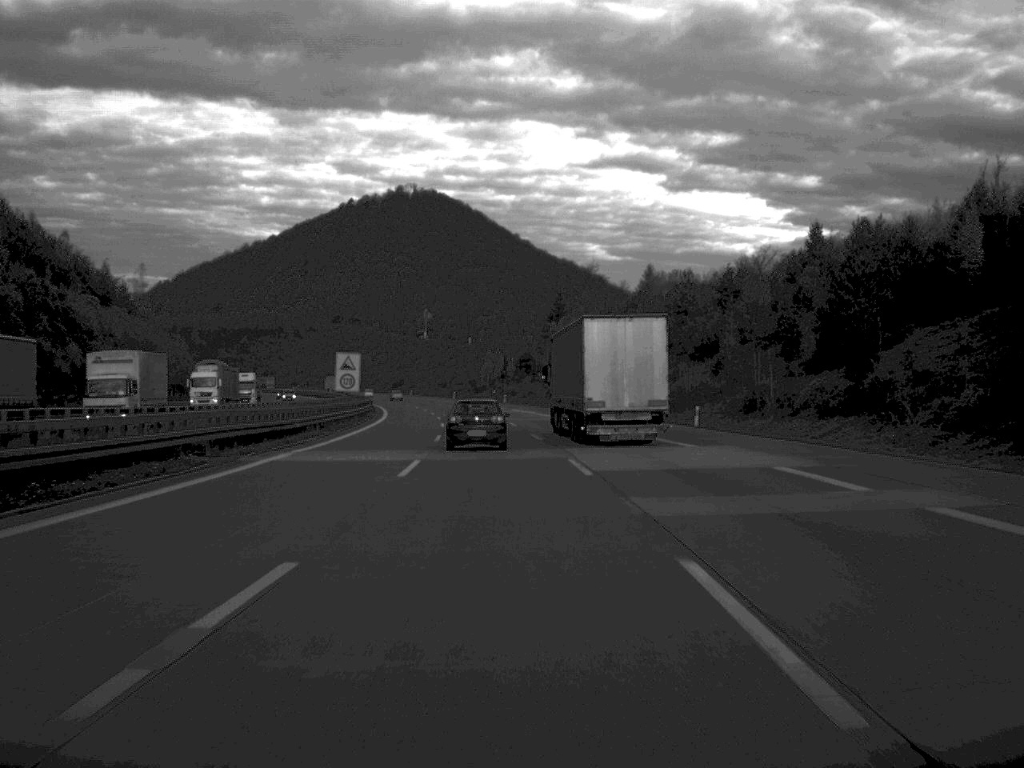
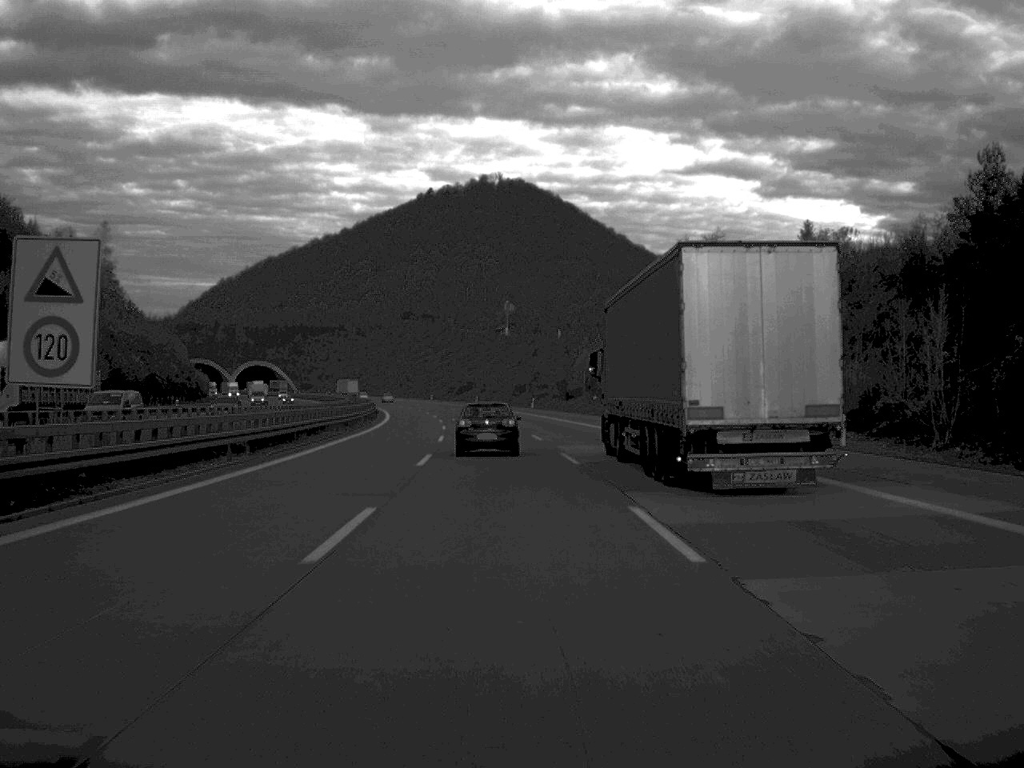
(-2.5, +71.2) m; -4°
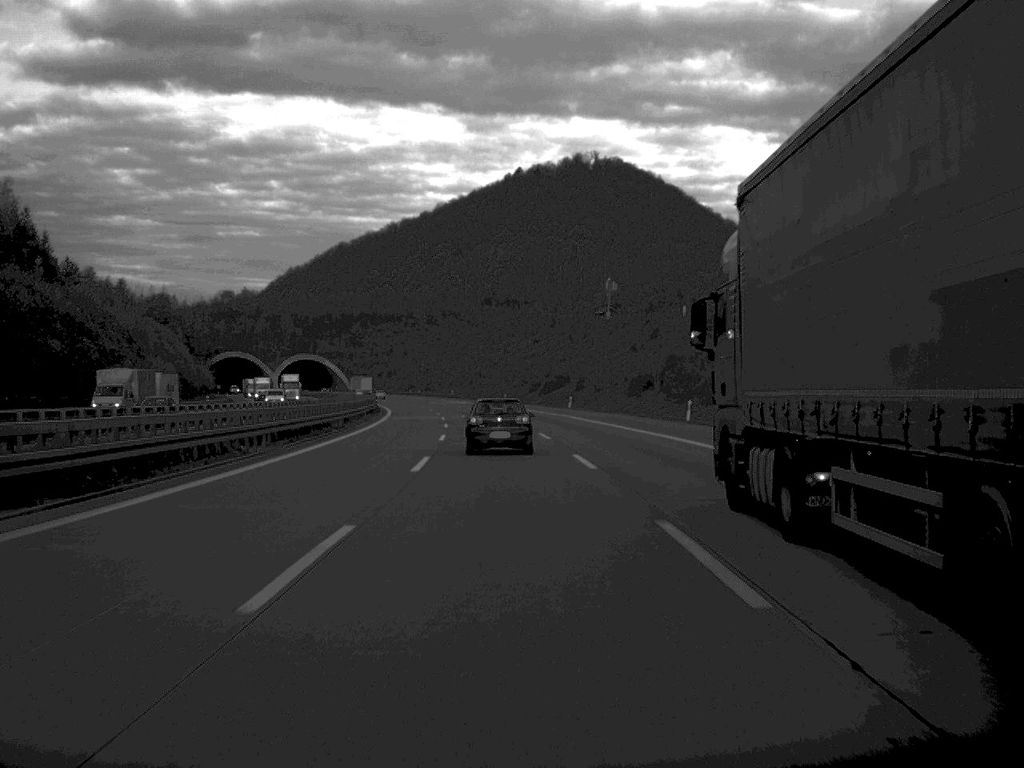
(-2.6, +72.6) m; -4°
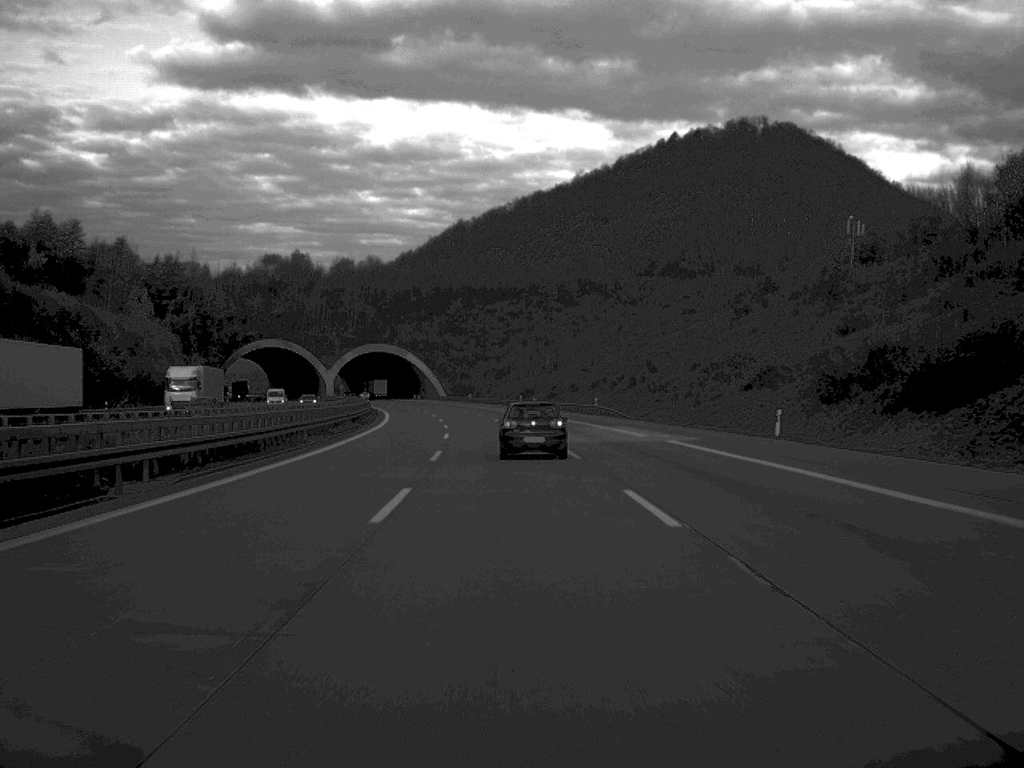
(-6.5, +114.7) m; -6°
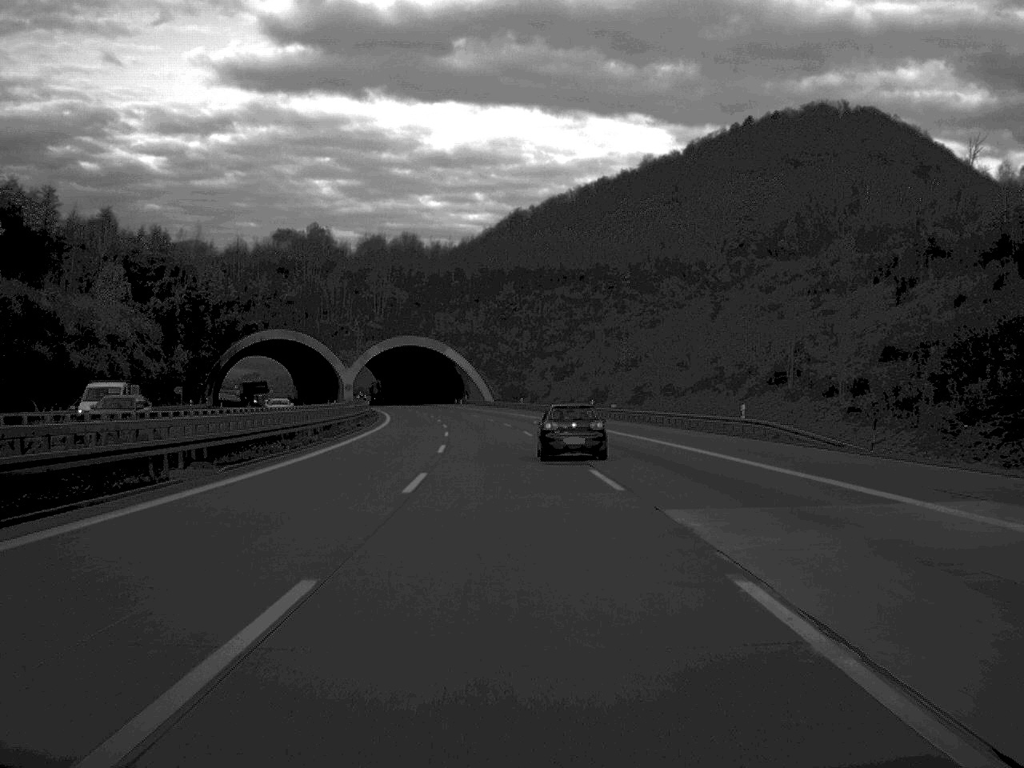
(-1.1, +45.4) m; -3°
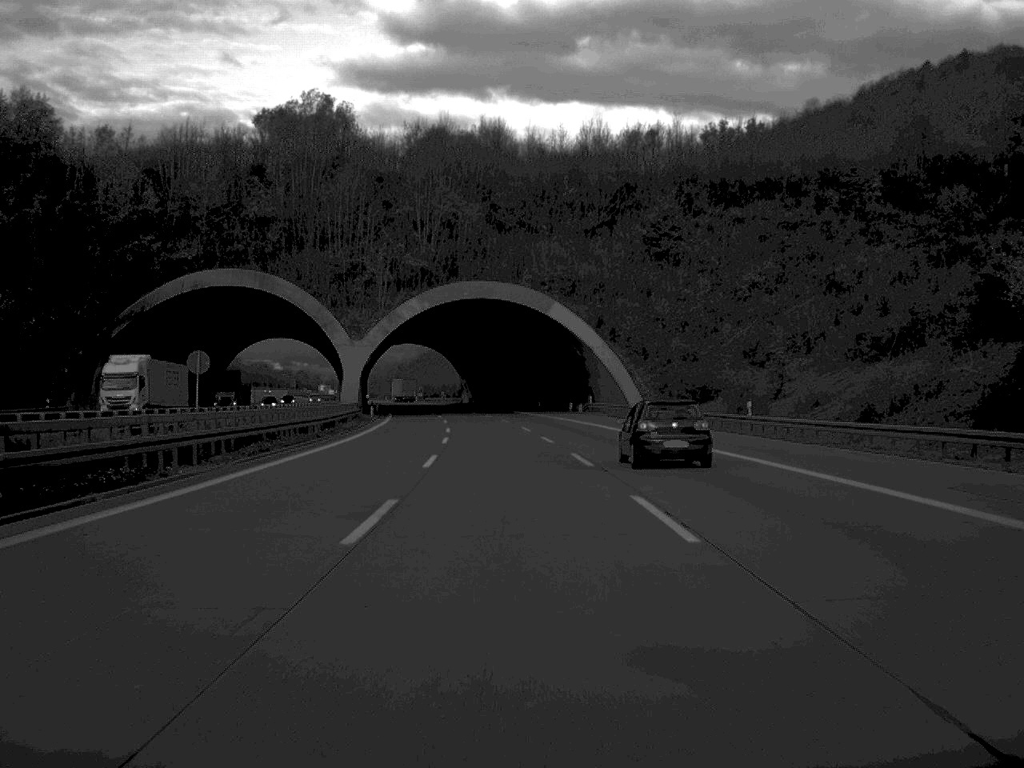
(-4.4, +94.4) m; -5°
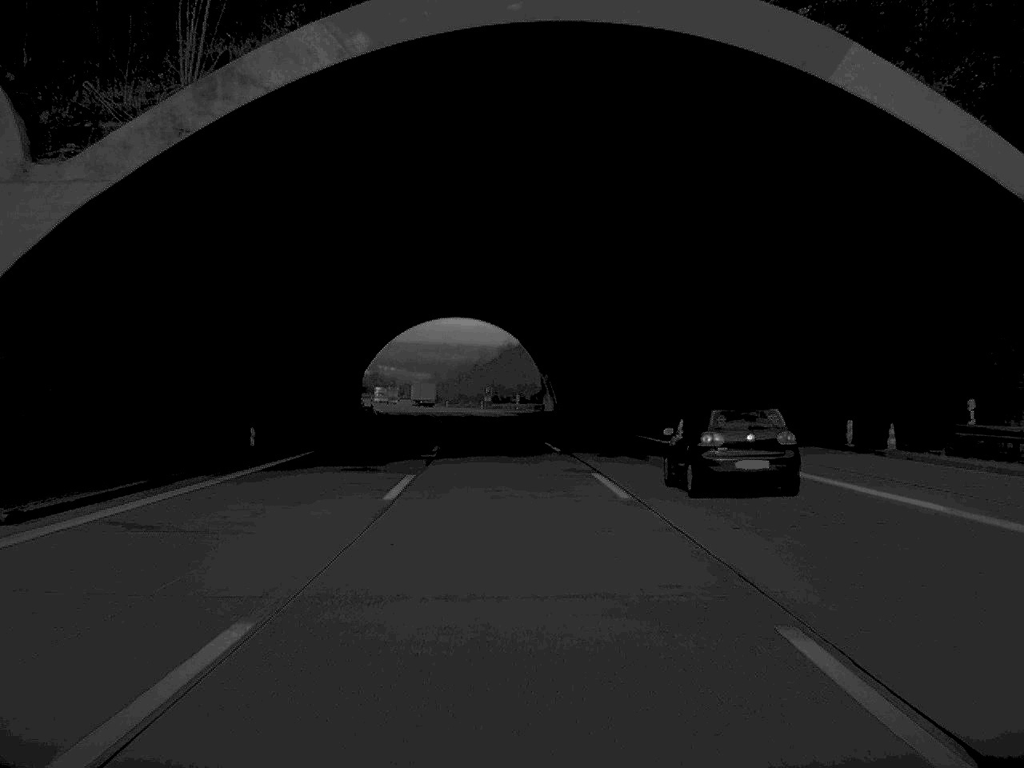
(-2.6, +74.8) m; -4°
